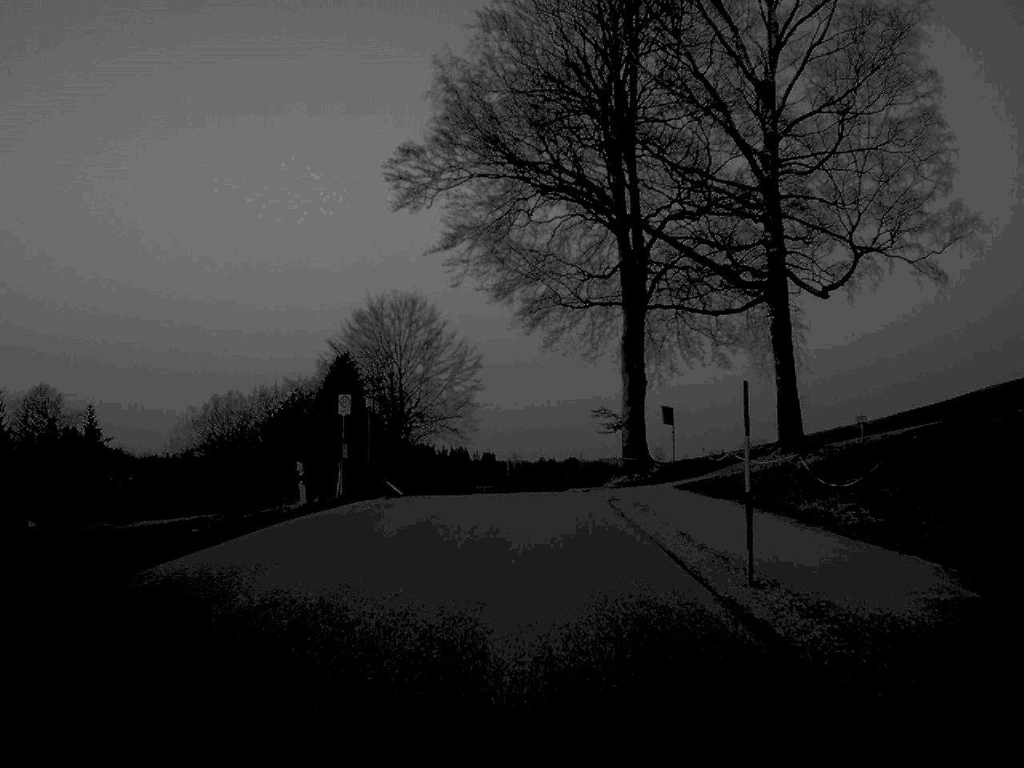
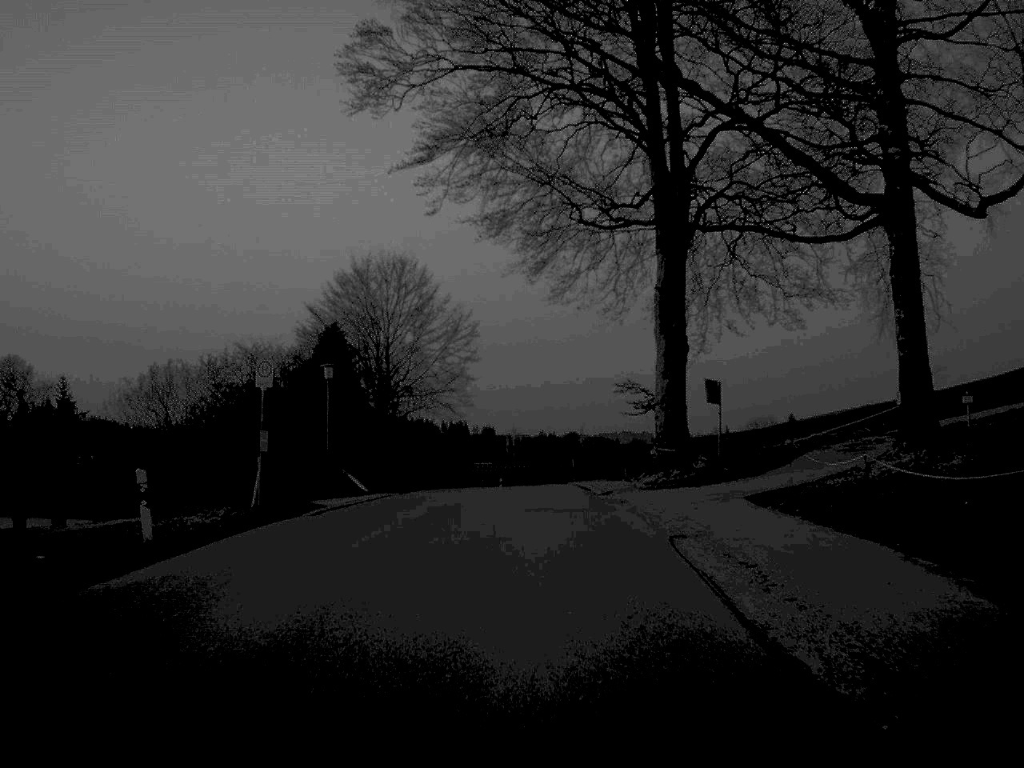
(0.0, +11.3) m; 0°
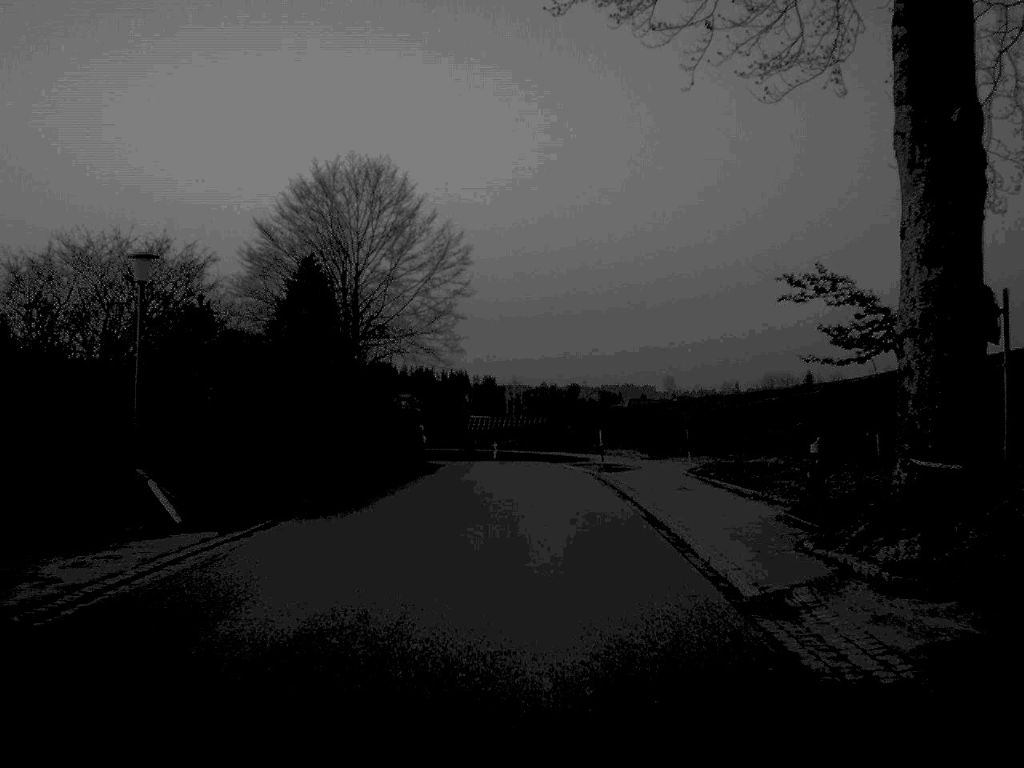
(0.0, +21.6) m; 0°
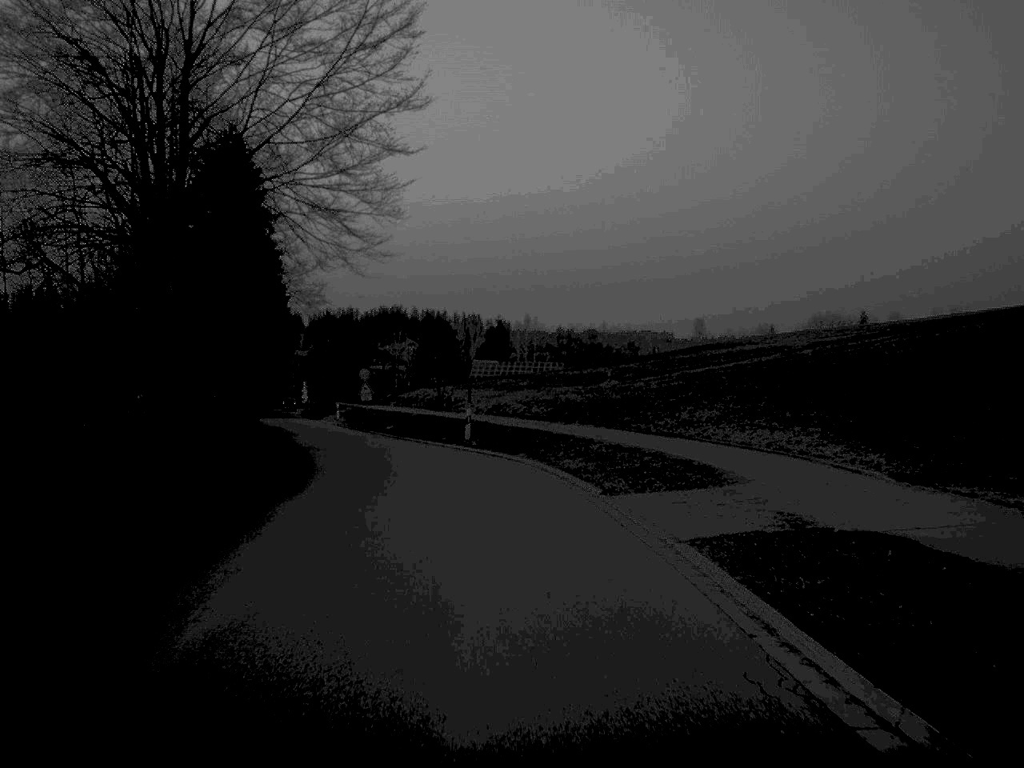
(+0.3, +43.7) m; -1°
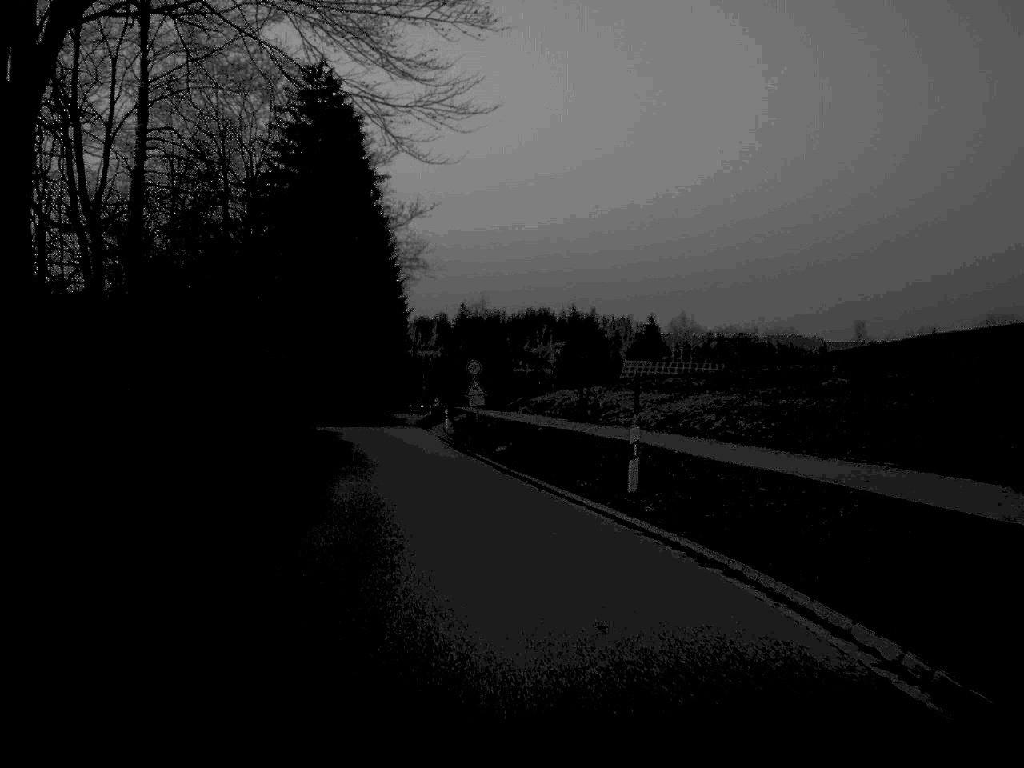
(-1.1, +20.9) m; -7°
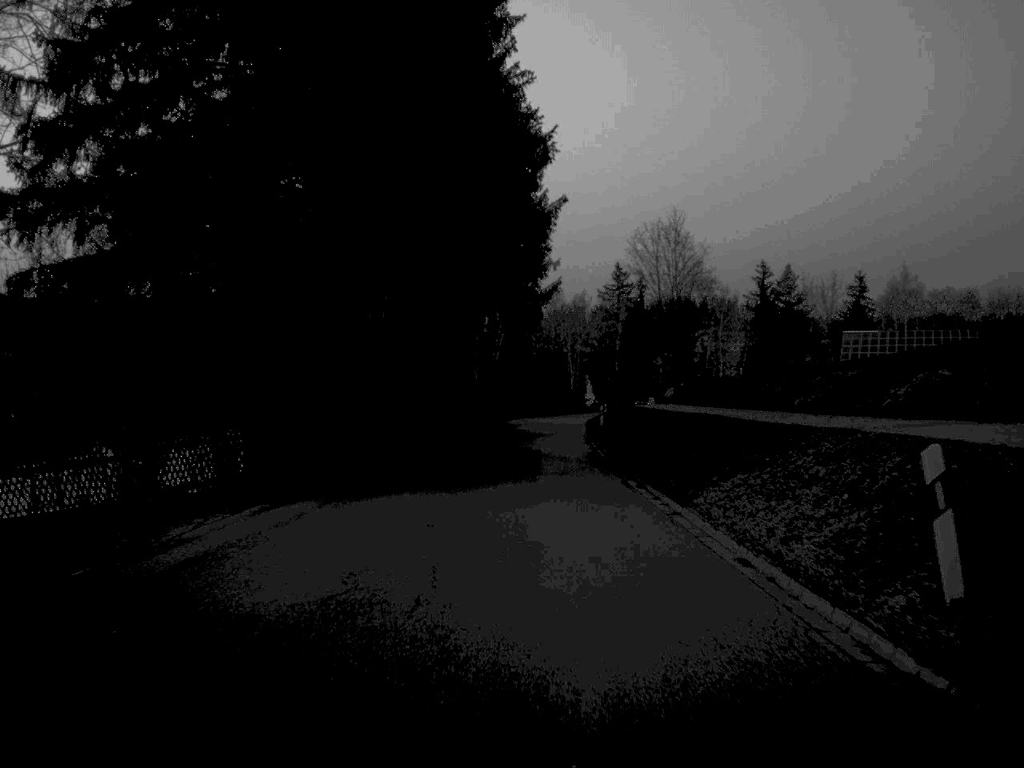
(-5.1, +53.0) m; -5°
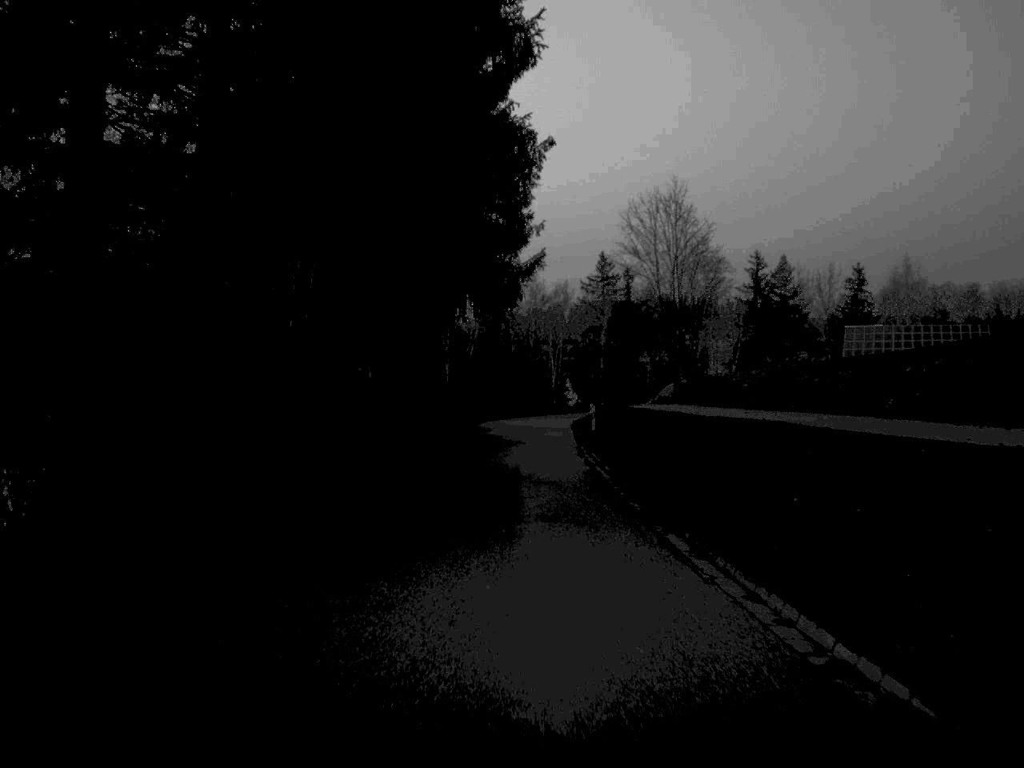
(+0.1, +10.2) m; +1°
